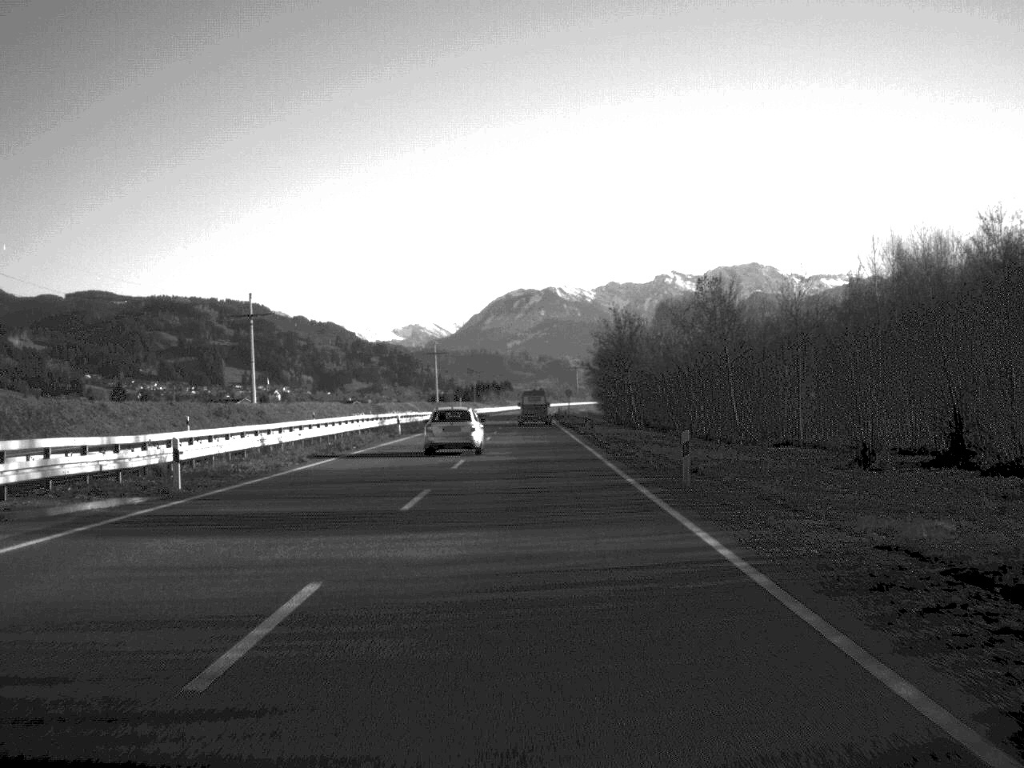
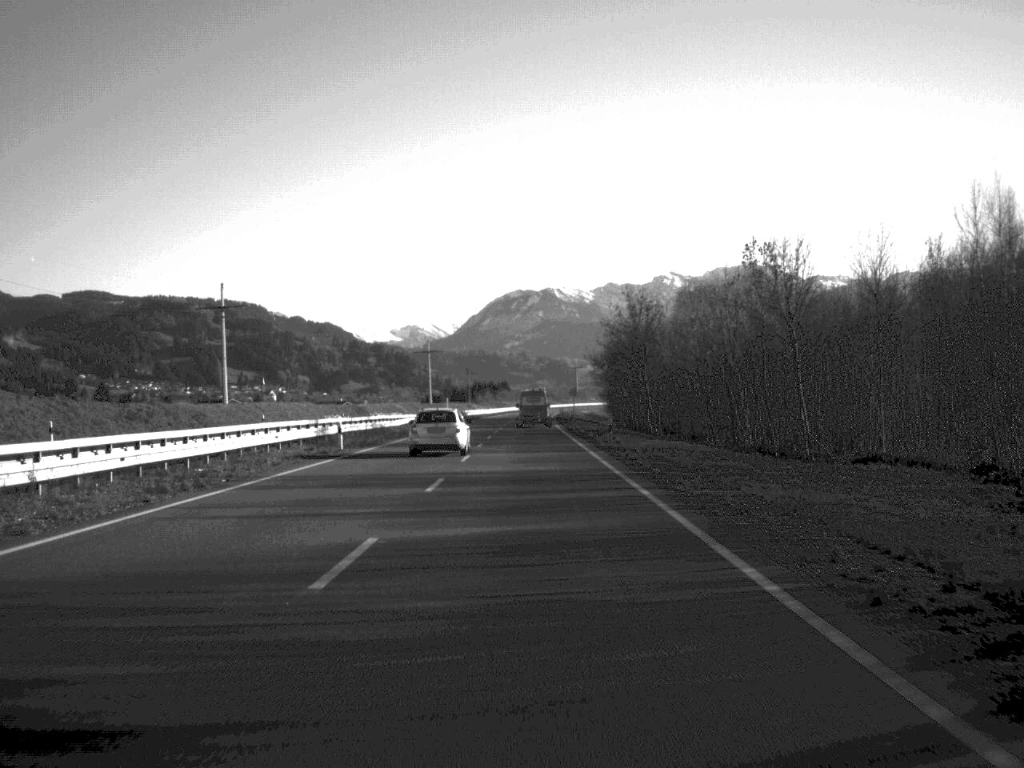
(0.0, +20.1) m; 0°
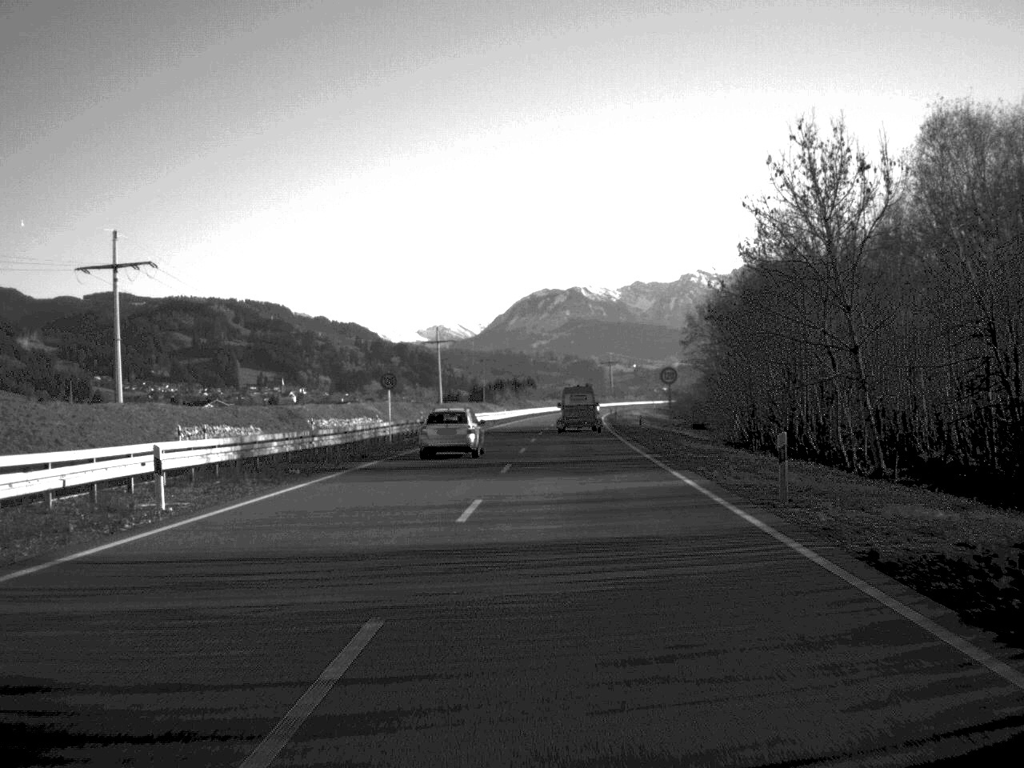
(-0.6, +65.9) m; -1°
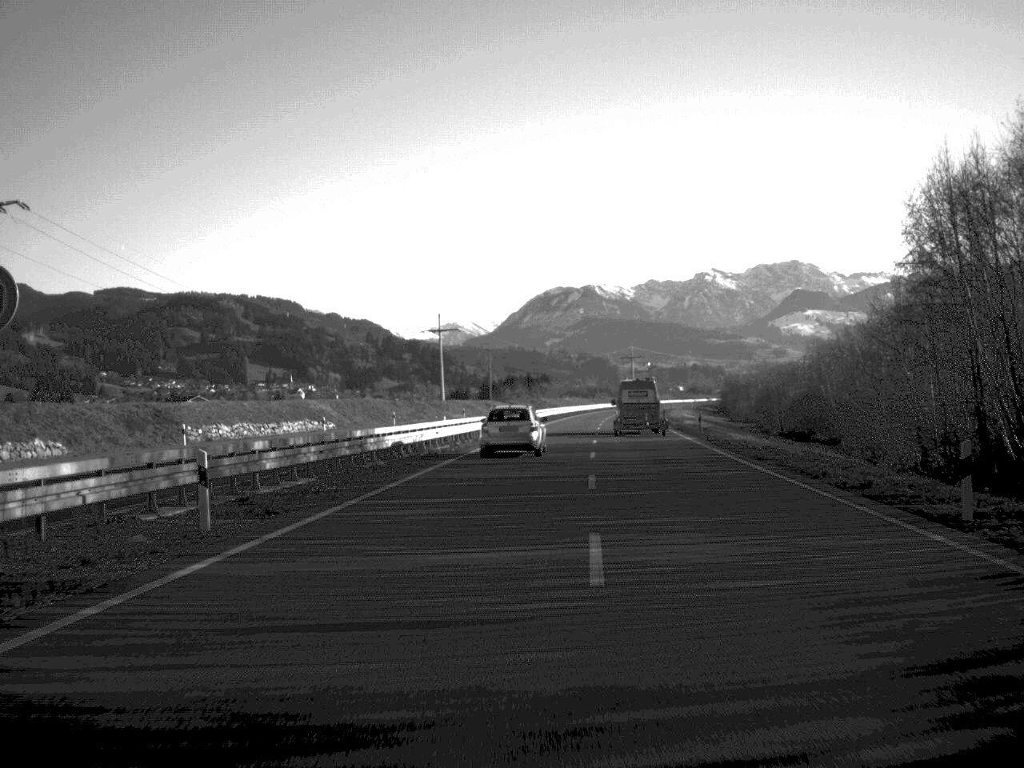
(-0.3, +42.2) m; -1°
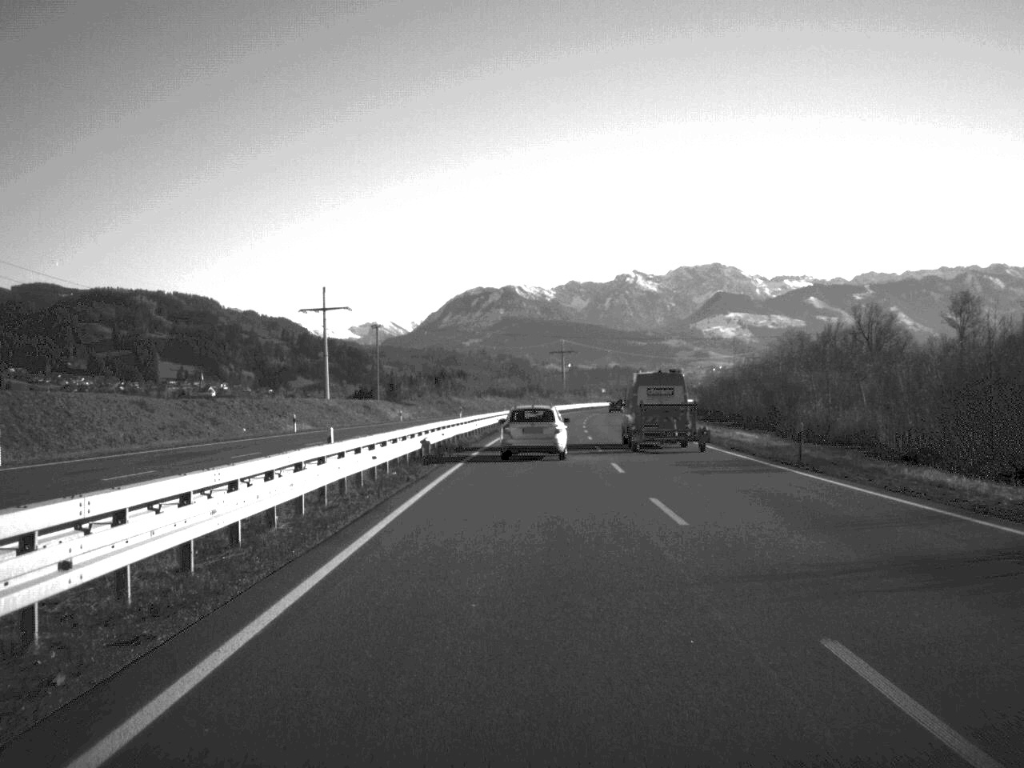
(+1.9, +66.6) m; +4°
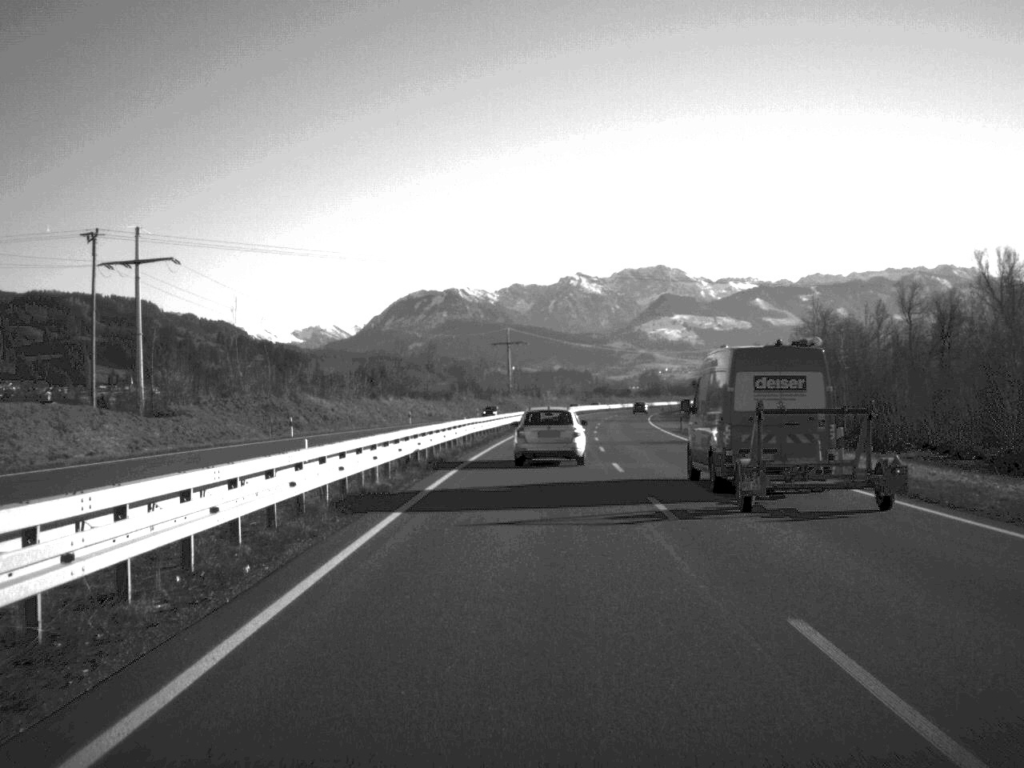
(+1.9, +83.2) m; +2°
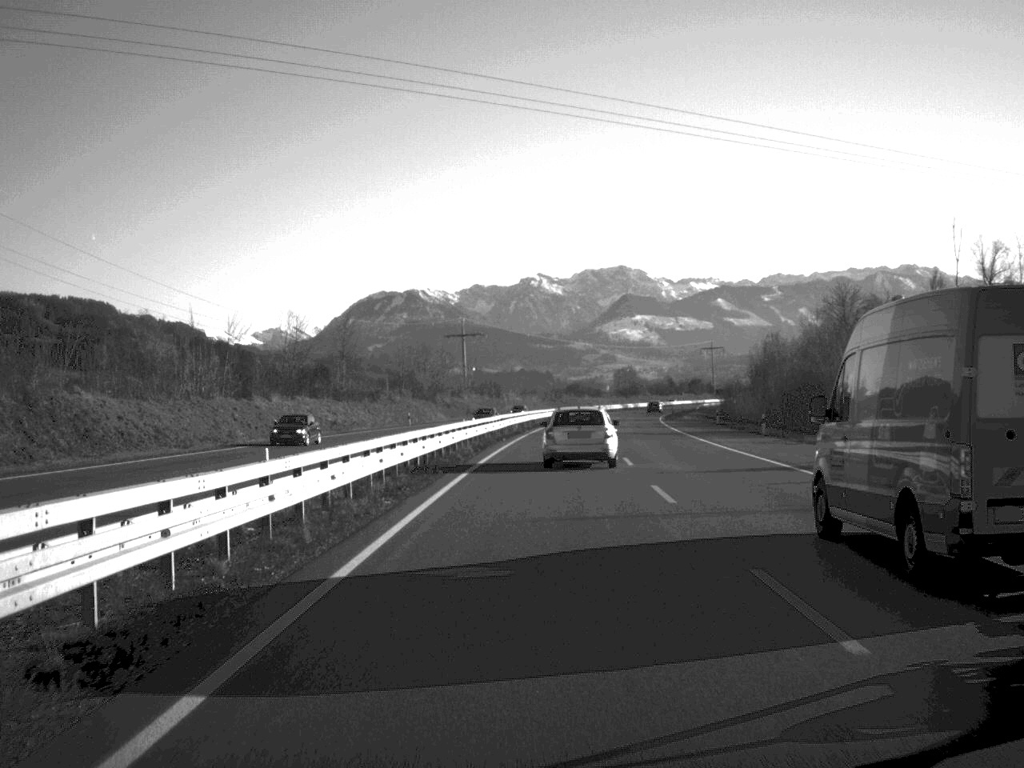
(+0.7, +45.2) m; +2°
